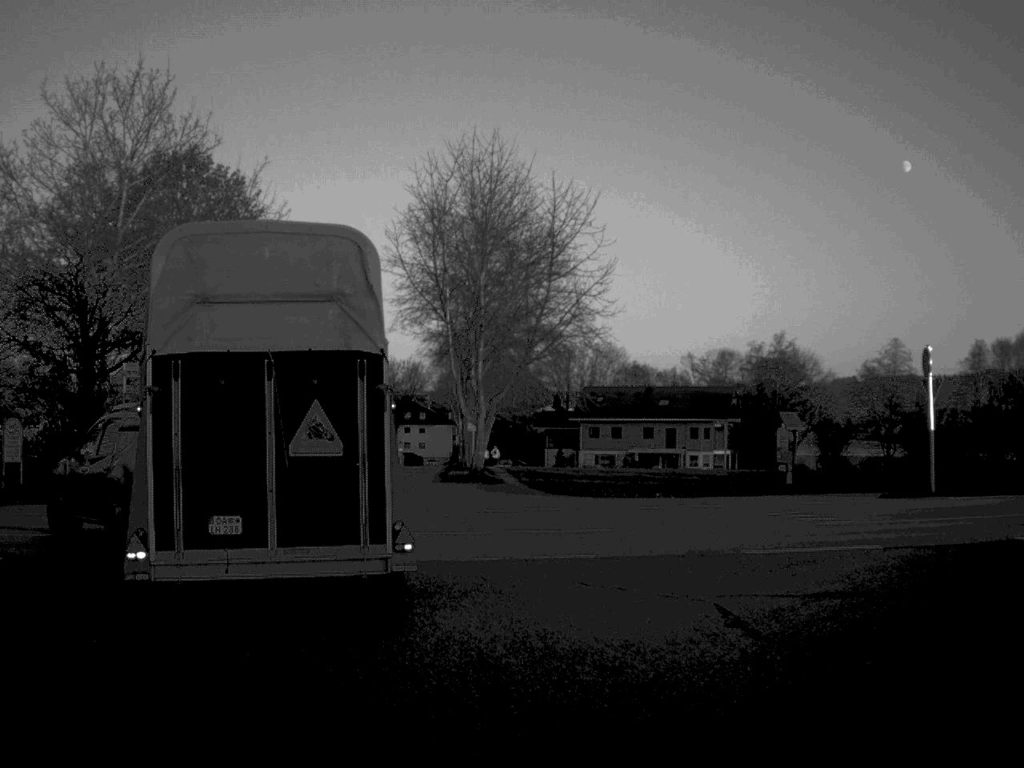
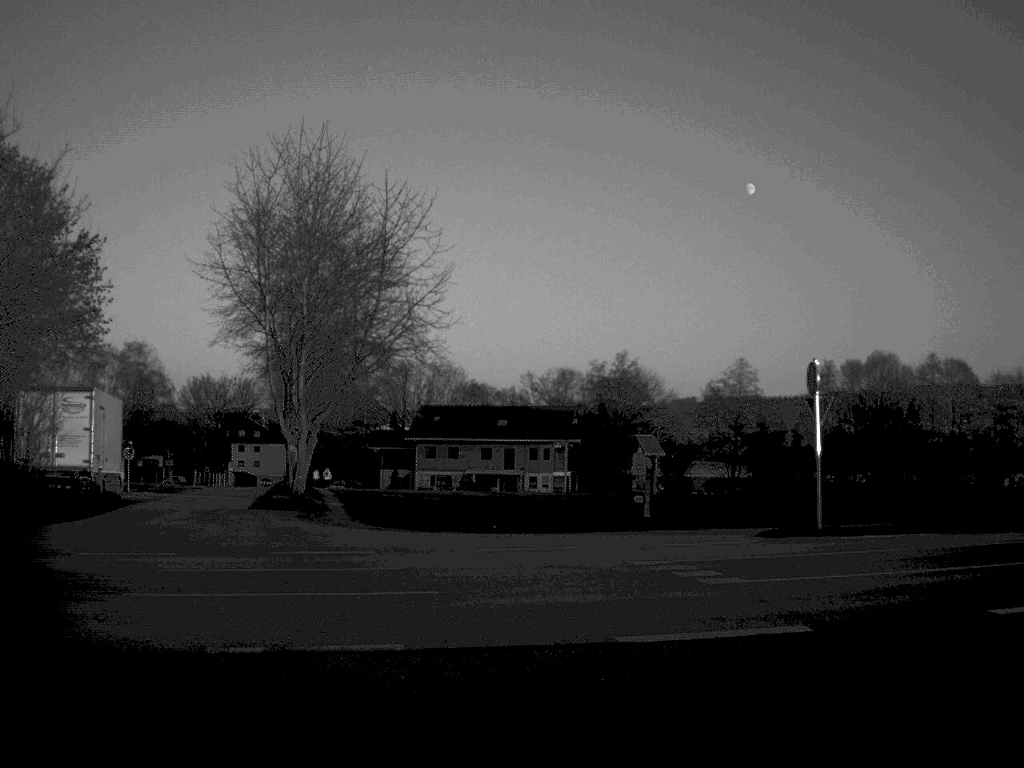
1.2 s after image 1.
(+0.2, +3.9) m; +7°
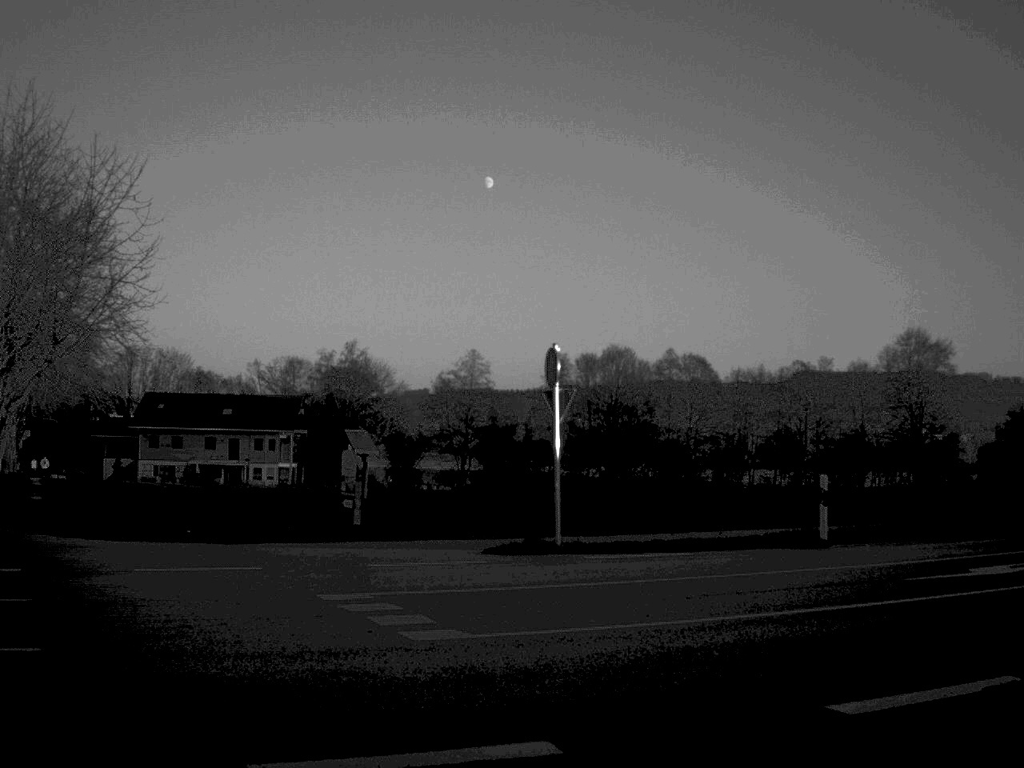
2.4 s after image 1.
(+0.3, +3.5) m; +12°
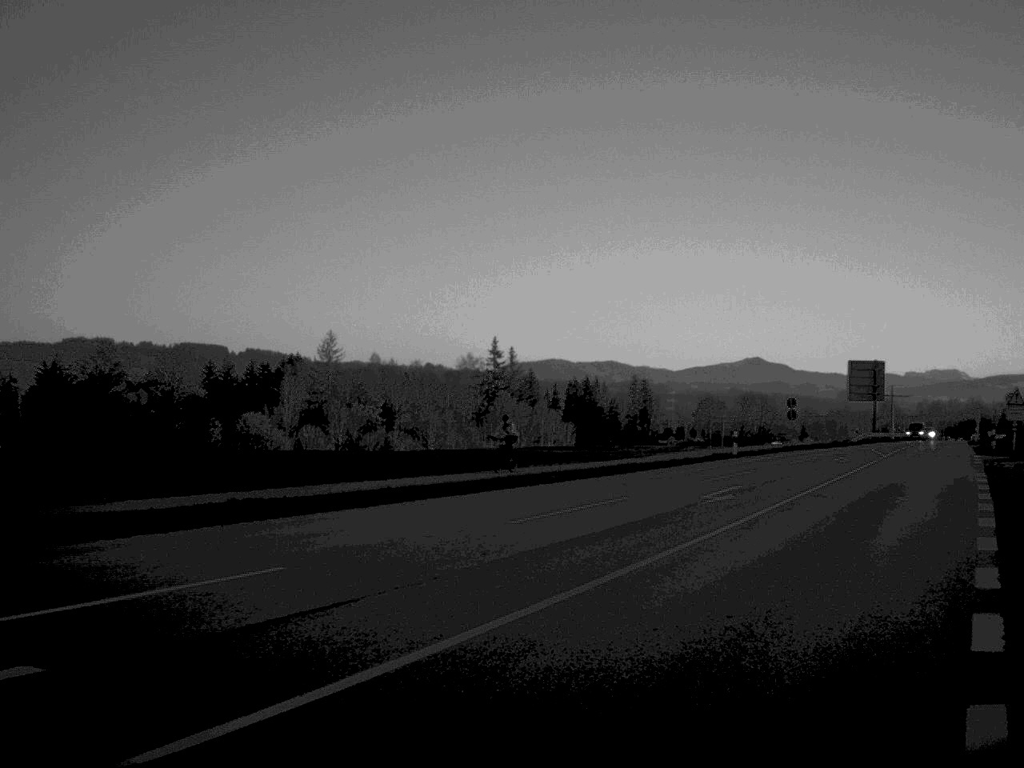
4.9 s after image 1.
(+3.9, +8.6) m; +48°
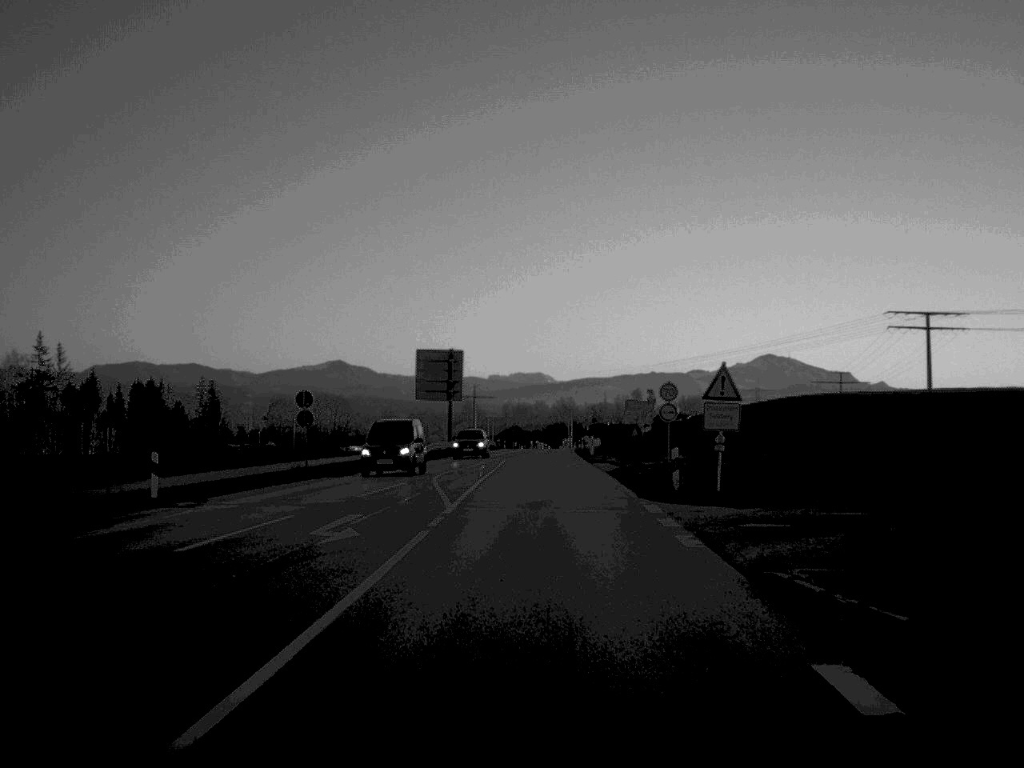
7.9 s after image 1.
(+6.7, +25.5) m; +18°
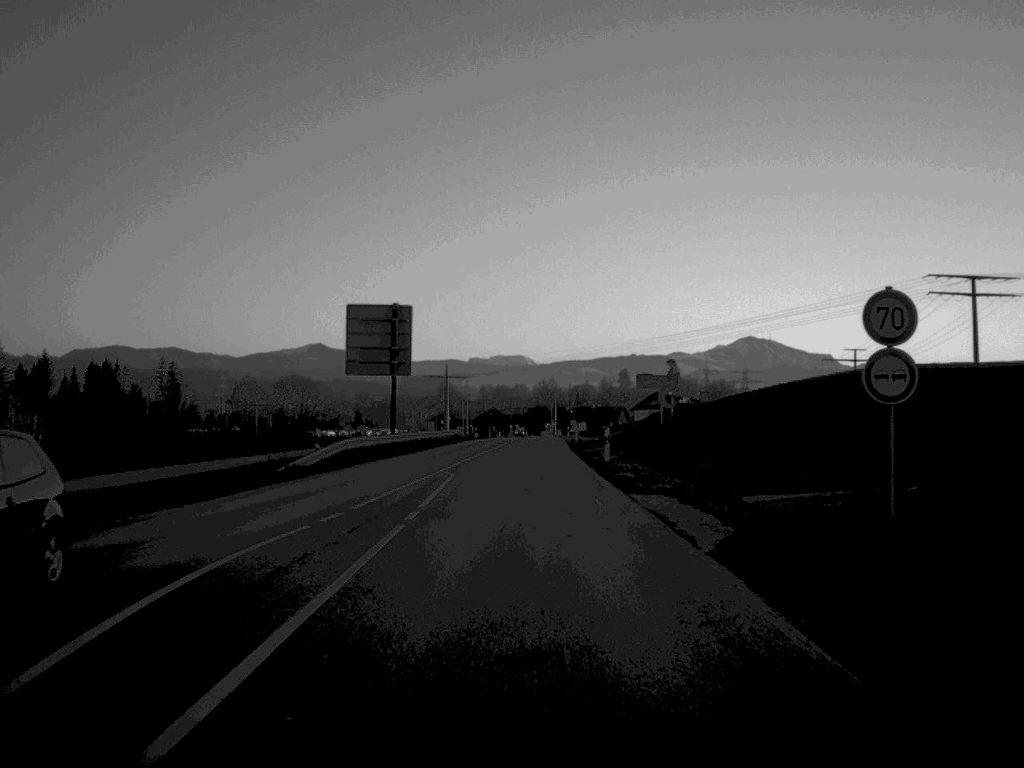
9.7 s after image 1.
(+0.3, +26.9) m; +1°
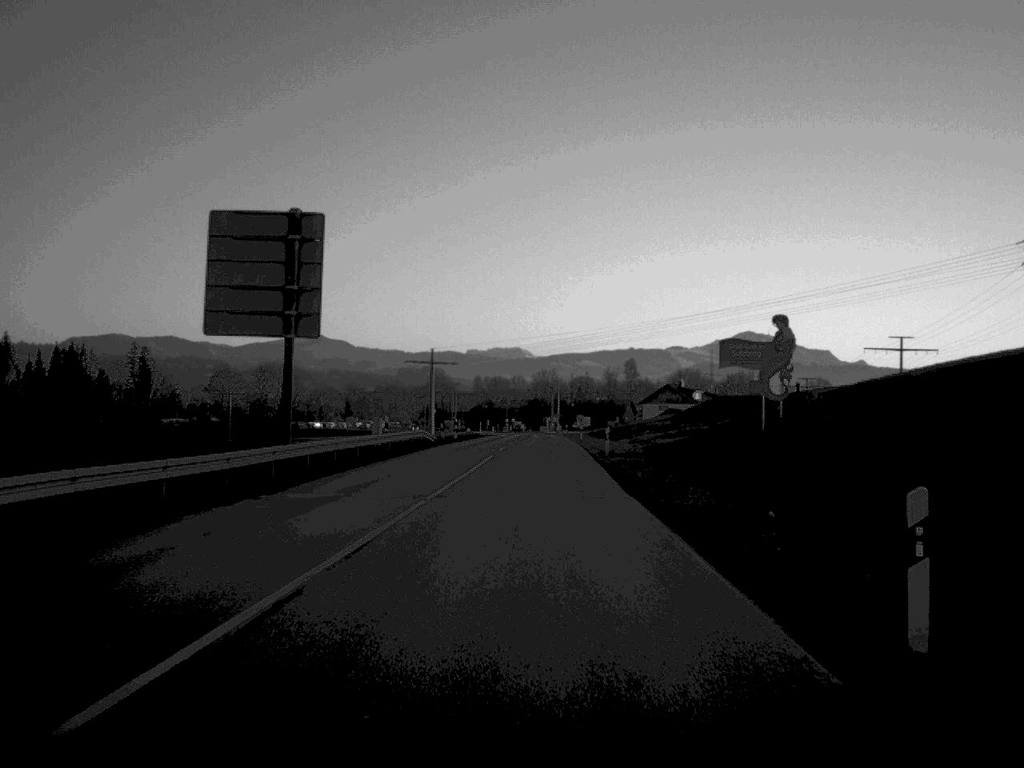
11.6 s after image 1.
(0.0, +30.2) m; 0°
